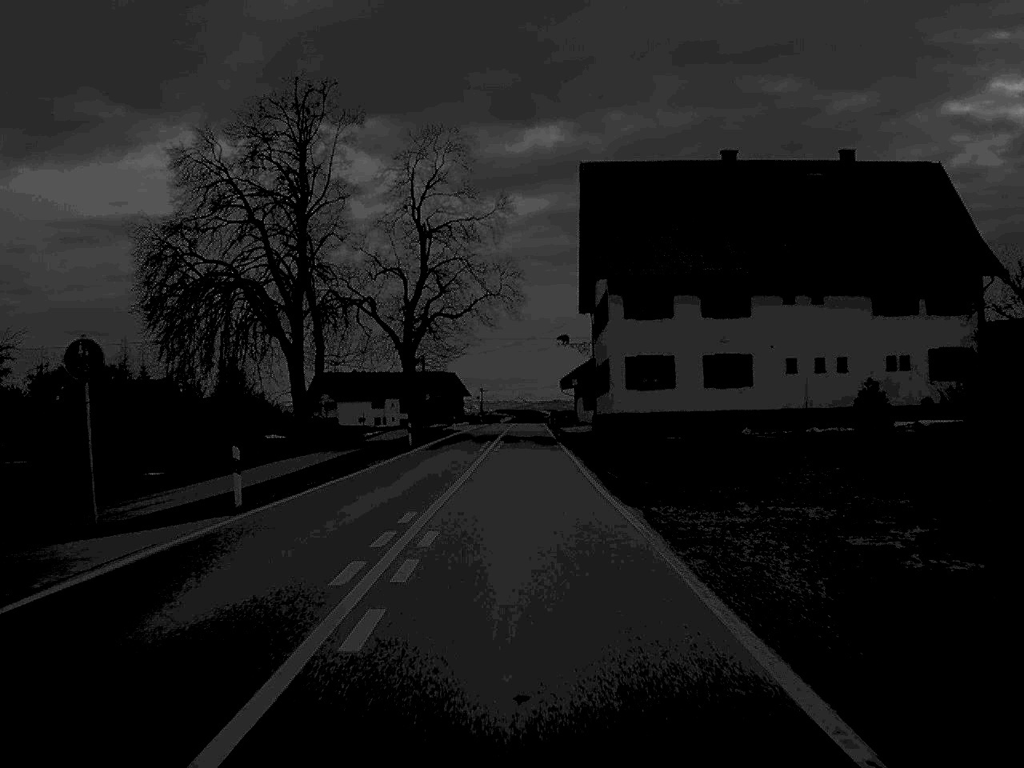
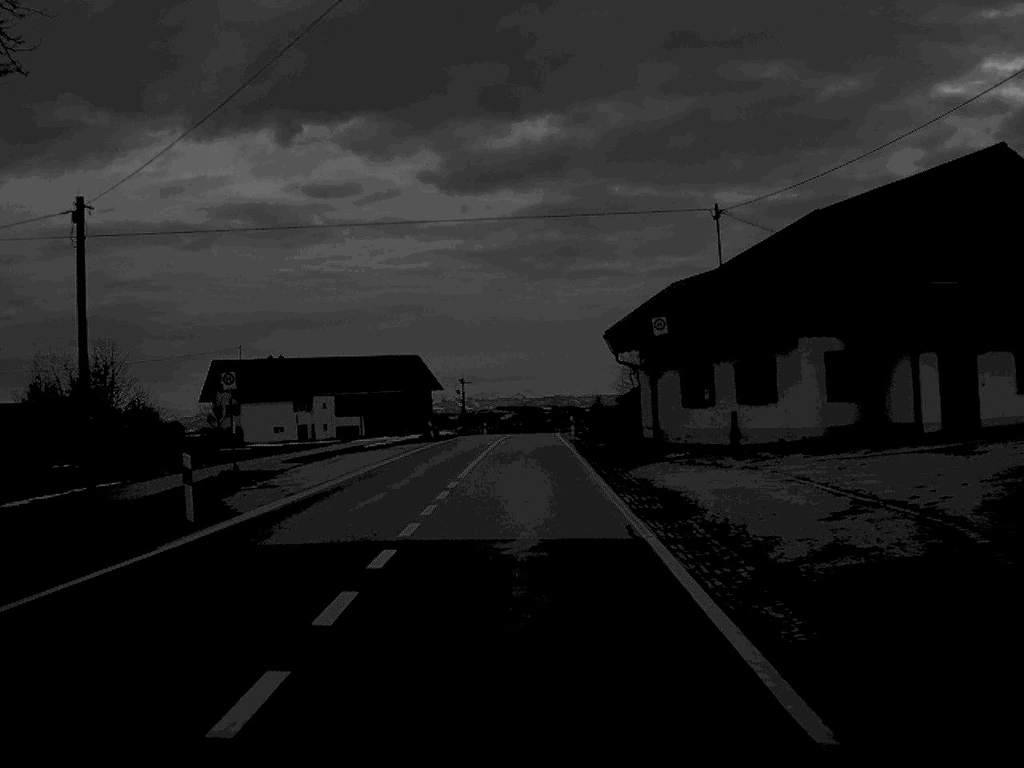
(+0.1, +68.9) m; 0°
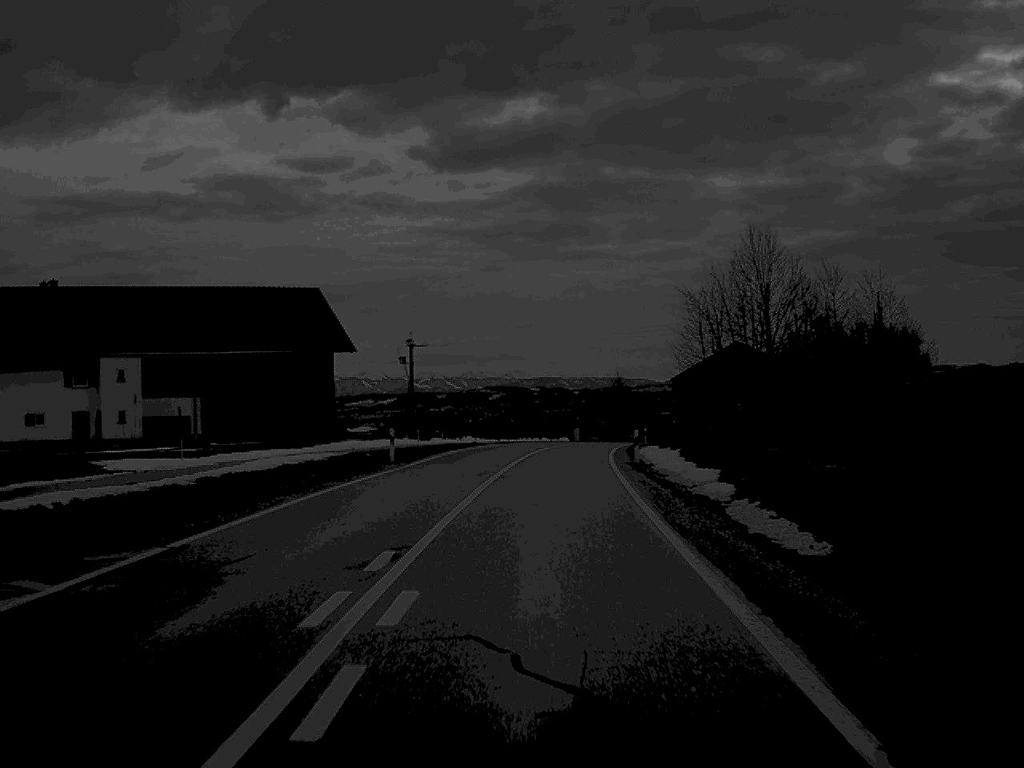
(+0.3, +67.2) m; +1°
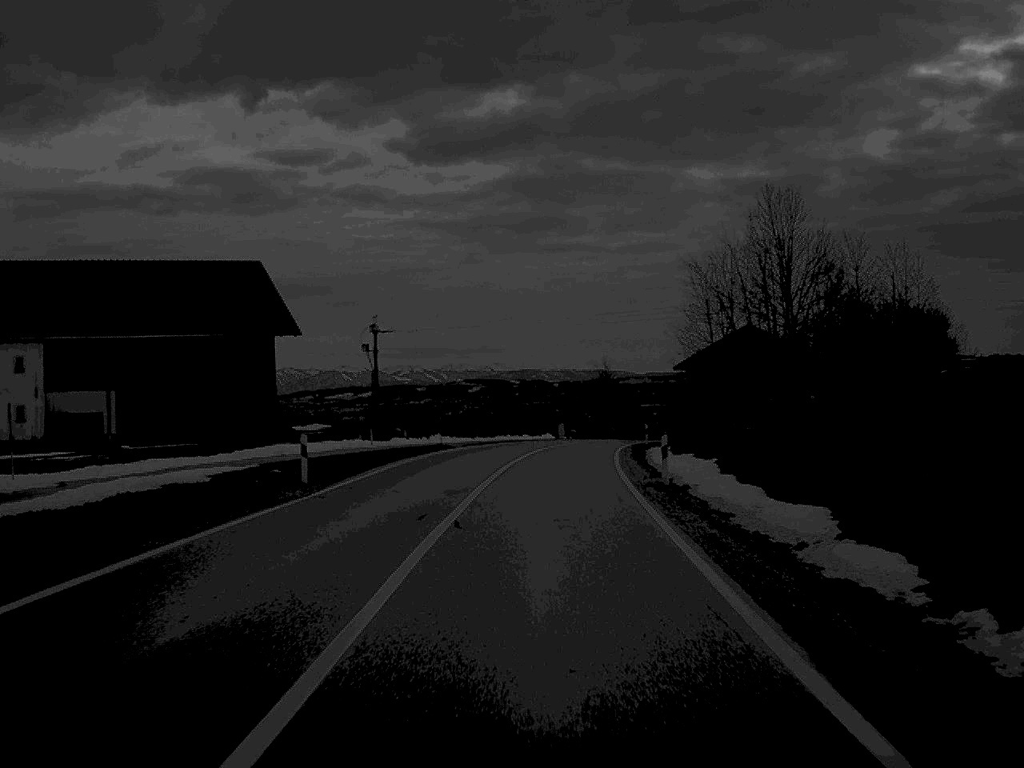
(+0.1, +12.2) m; +1°
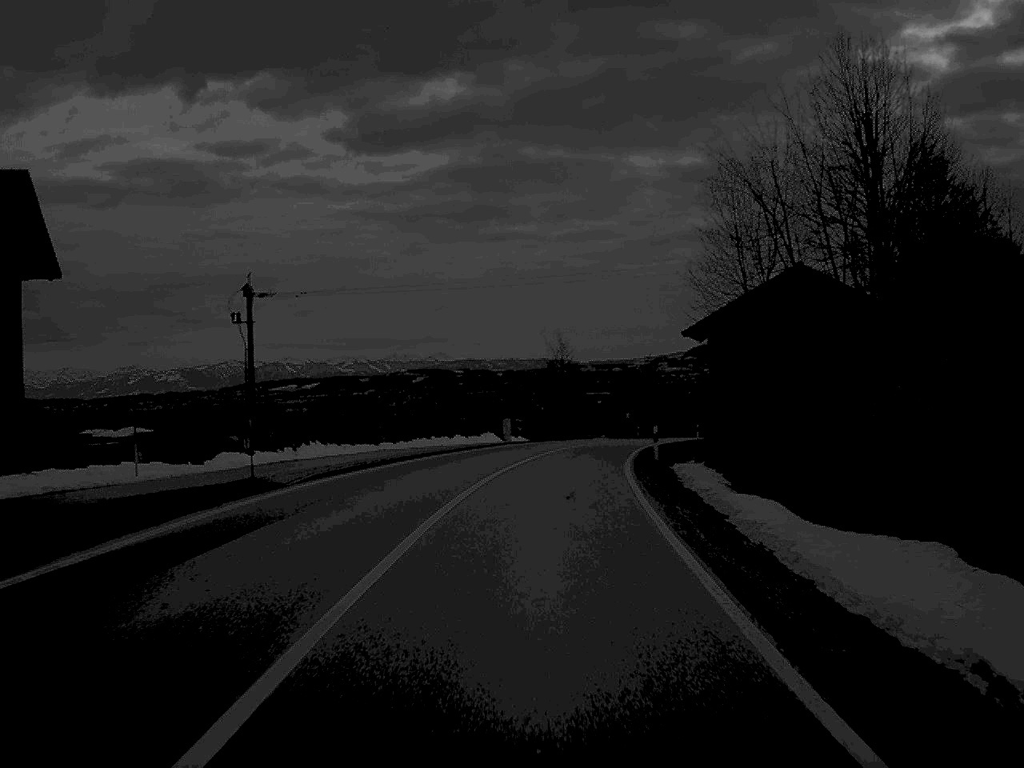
(+0.6, +26.9) m; +3°
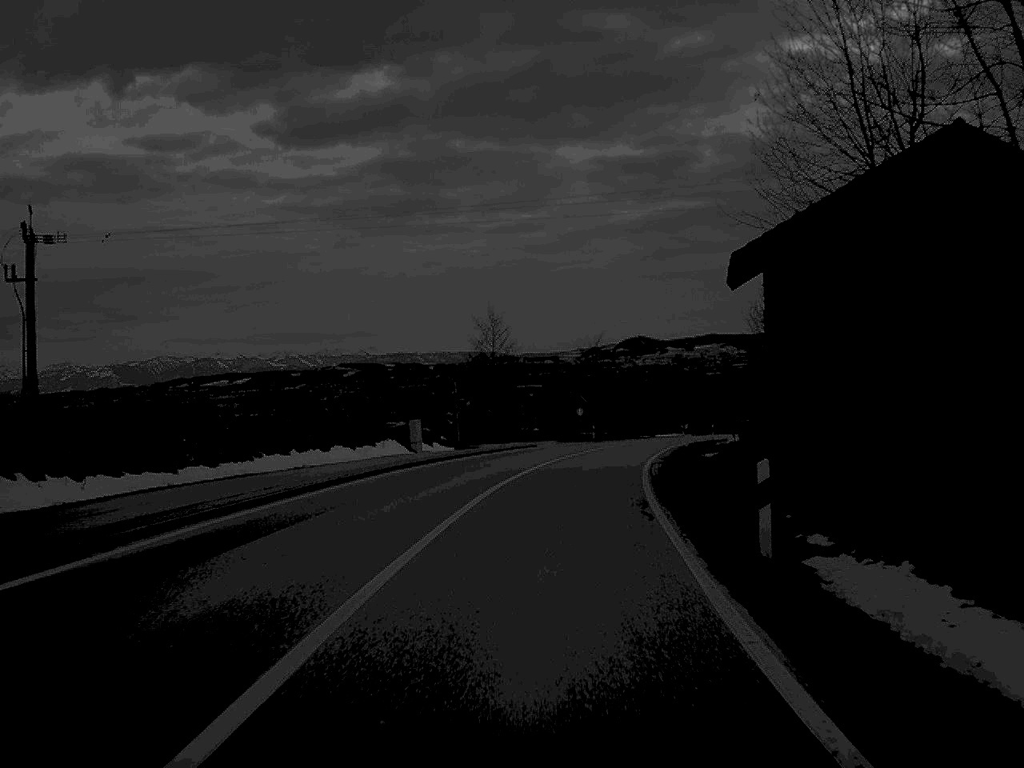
(+0.6, +23.9) m; +3°
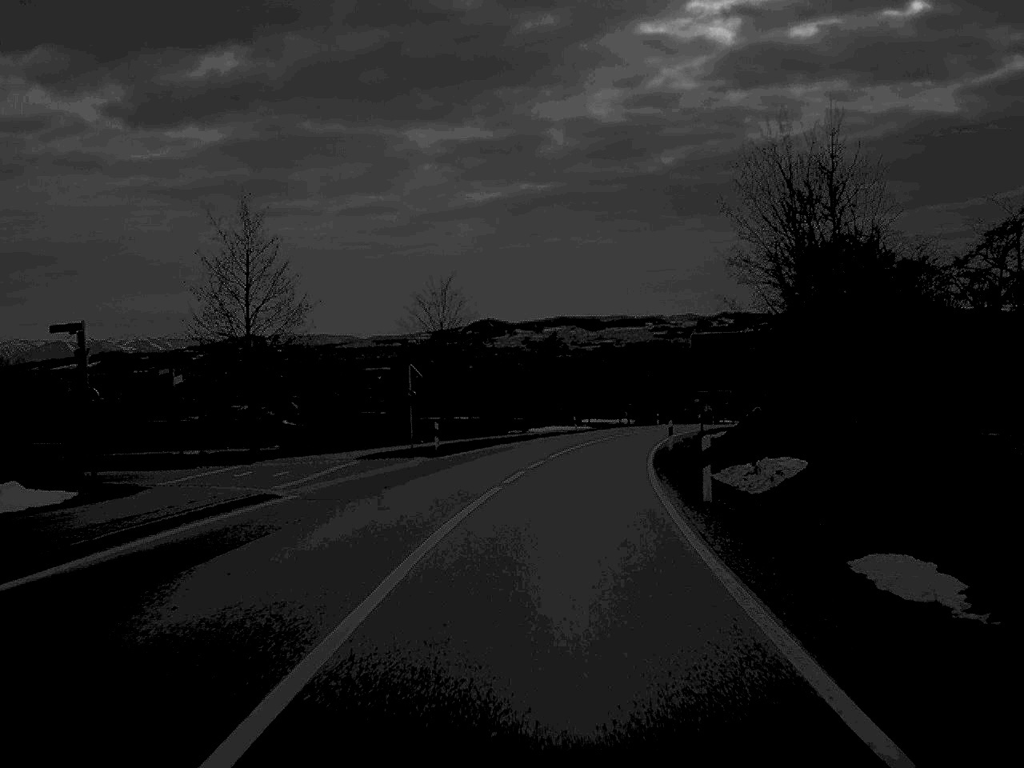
(+2.1, +38.4) m; +7°
